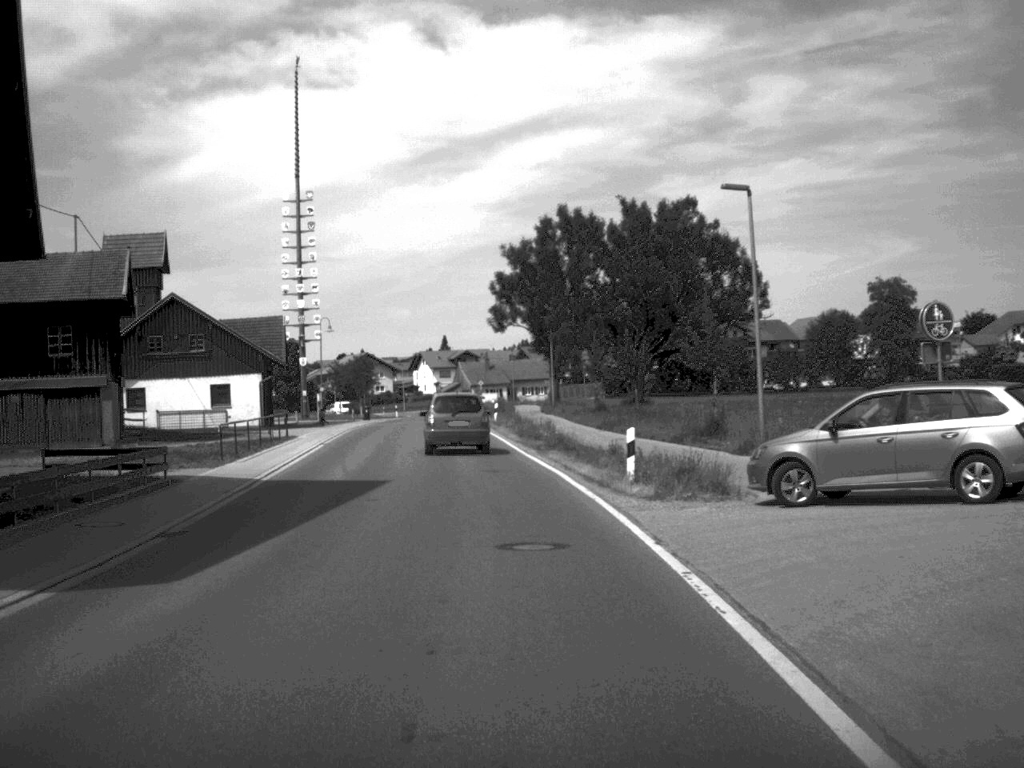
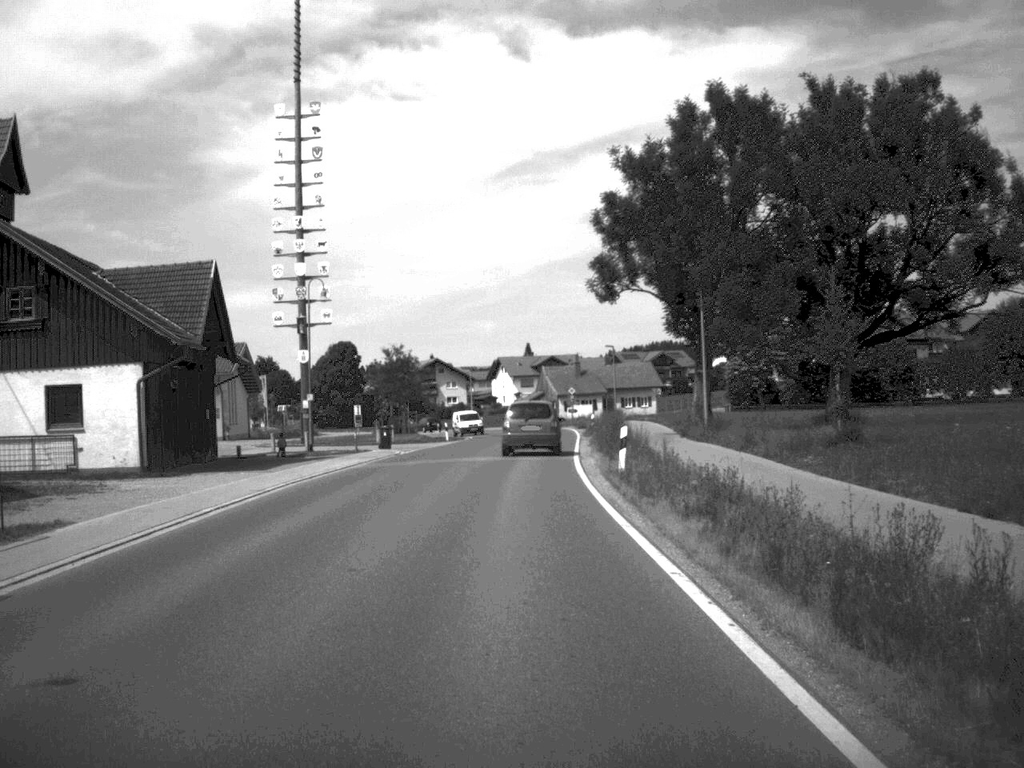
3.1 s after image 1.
(-1.6, +34.9) m; -4°
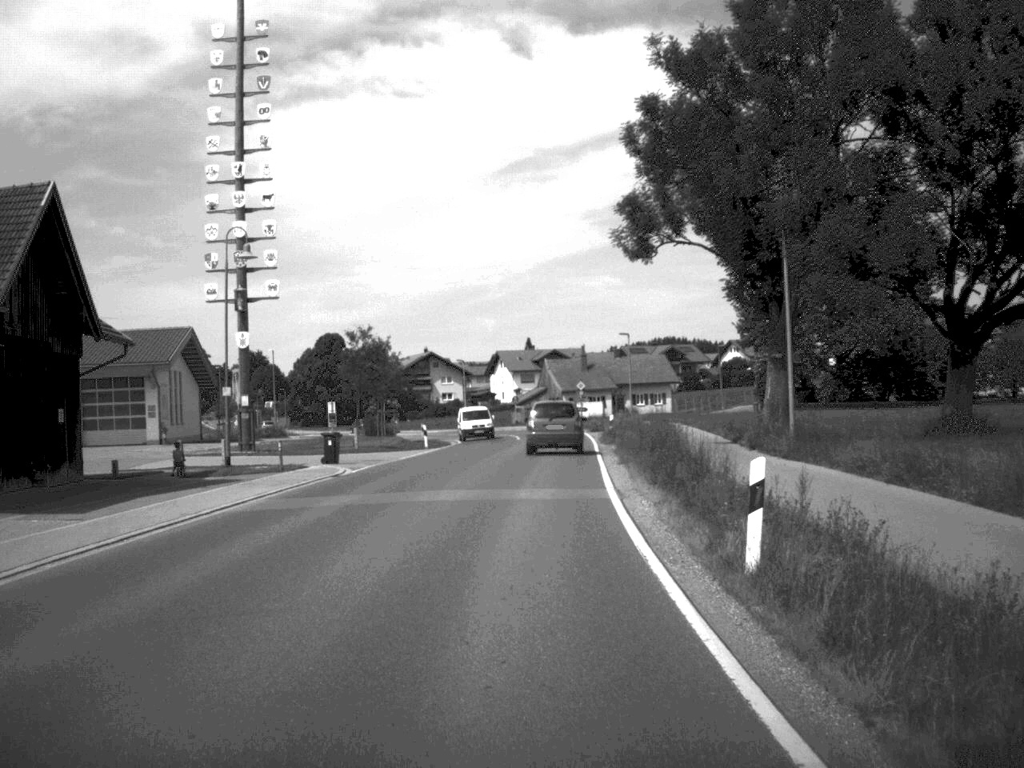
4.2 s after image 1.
(0.0, +14.7) m; 0°
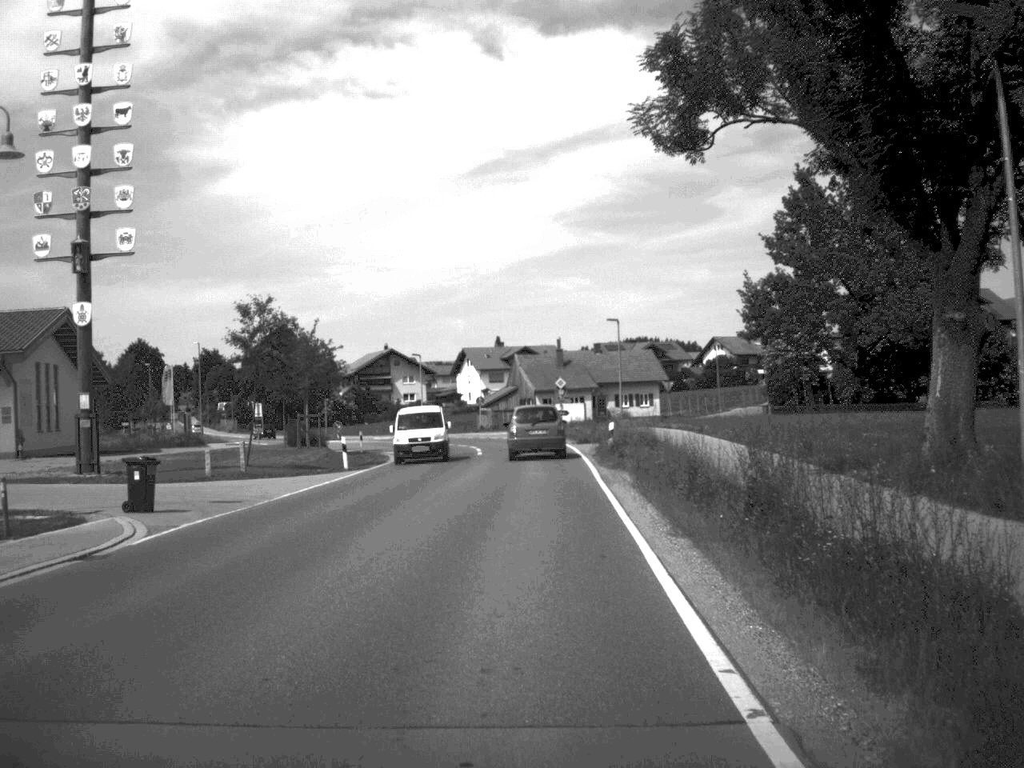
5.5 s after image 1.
(+0.2, +16.3) m; +1°
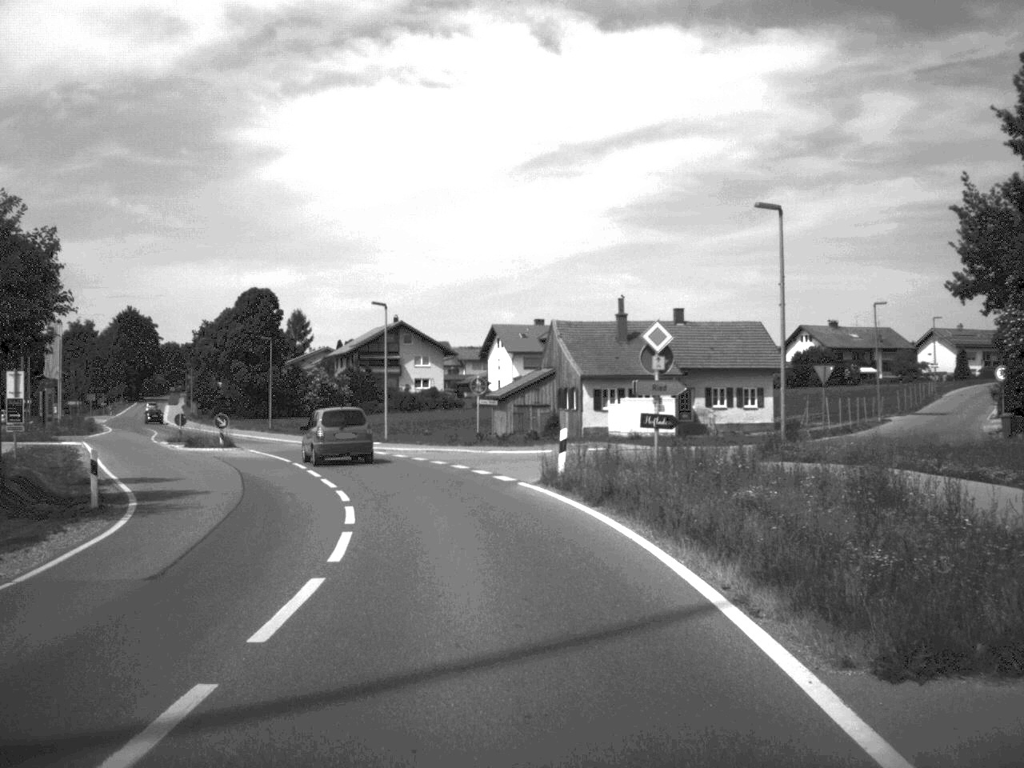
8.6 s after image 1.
(+0.2, +40.7) m; -2°
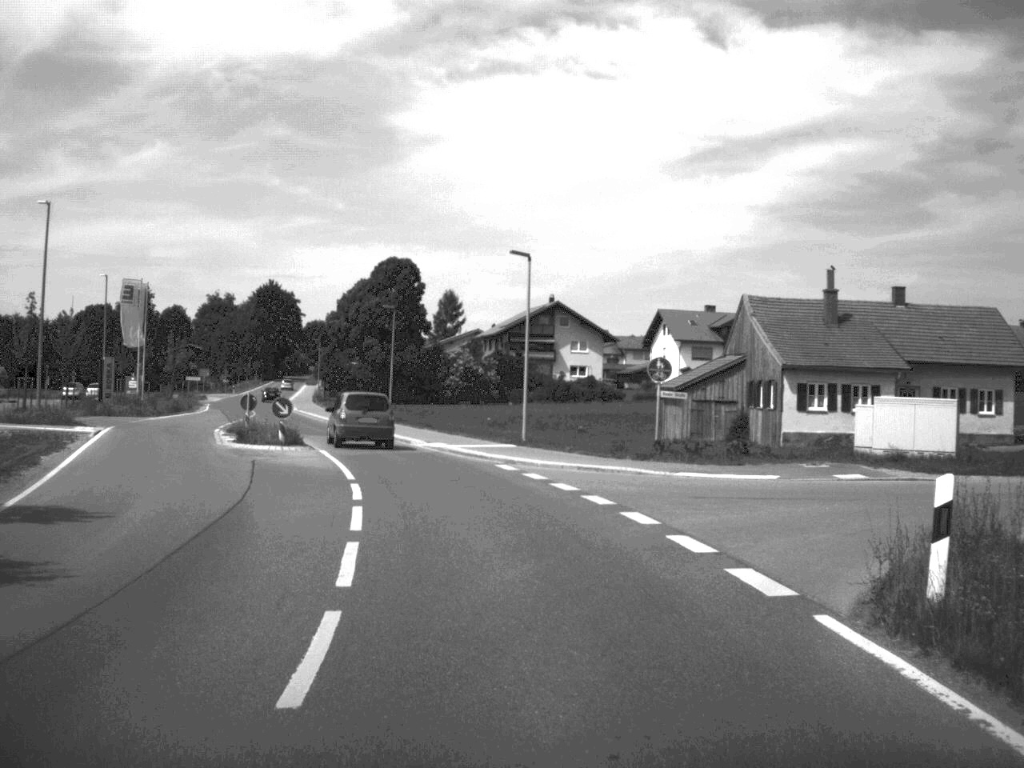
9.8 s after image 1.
(-0.9, +15.4) m; -7°
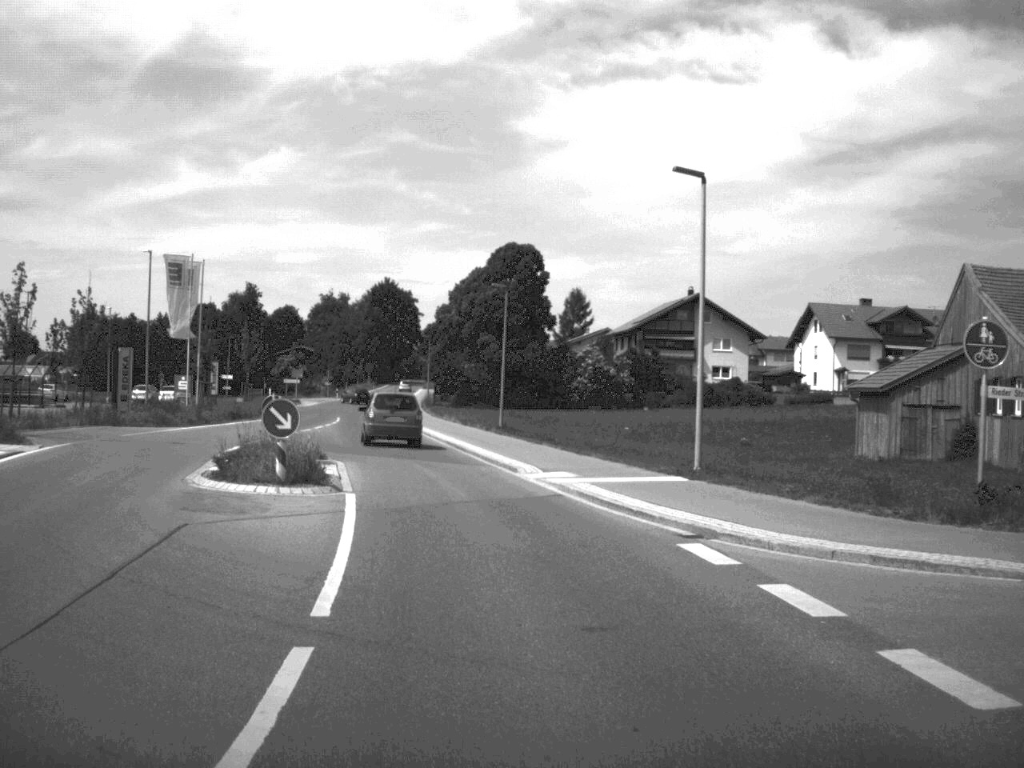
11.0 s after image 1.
(-0.8, +15.1) m; -6°
